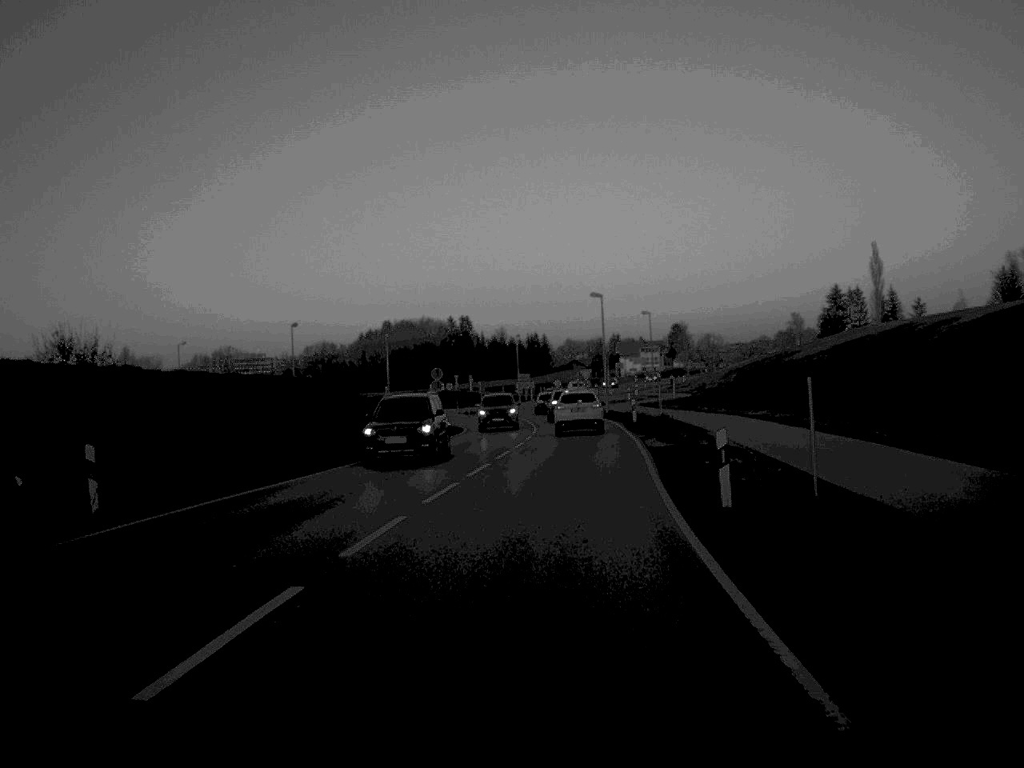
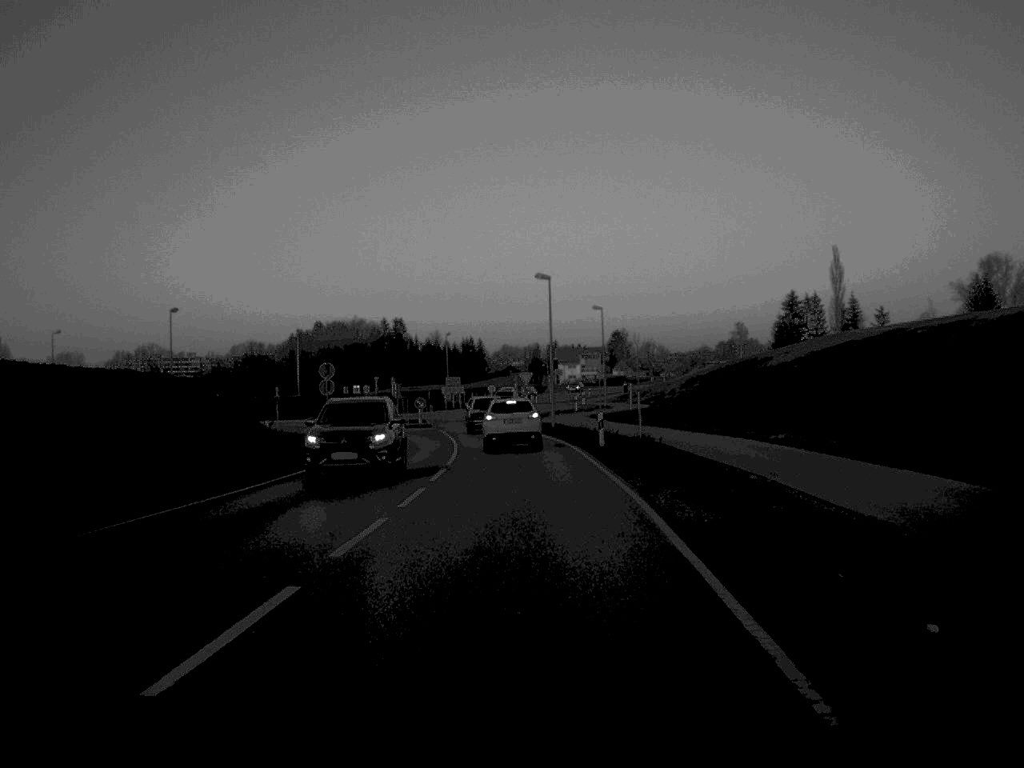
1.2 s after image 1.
(+0.5, +17.4) m; +3°
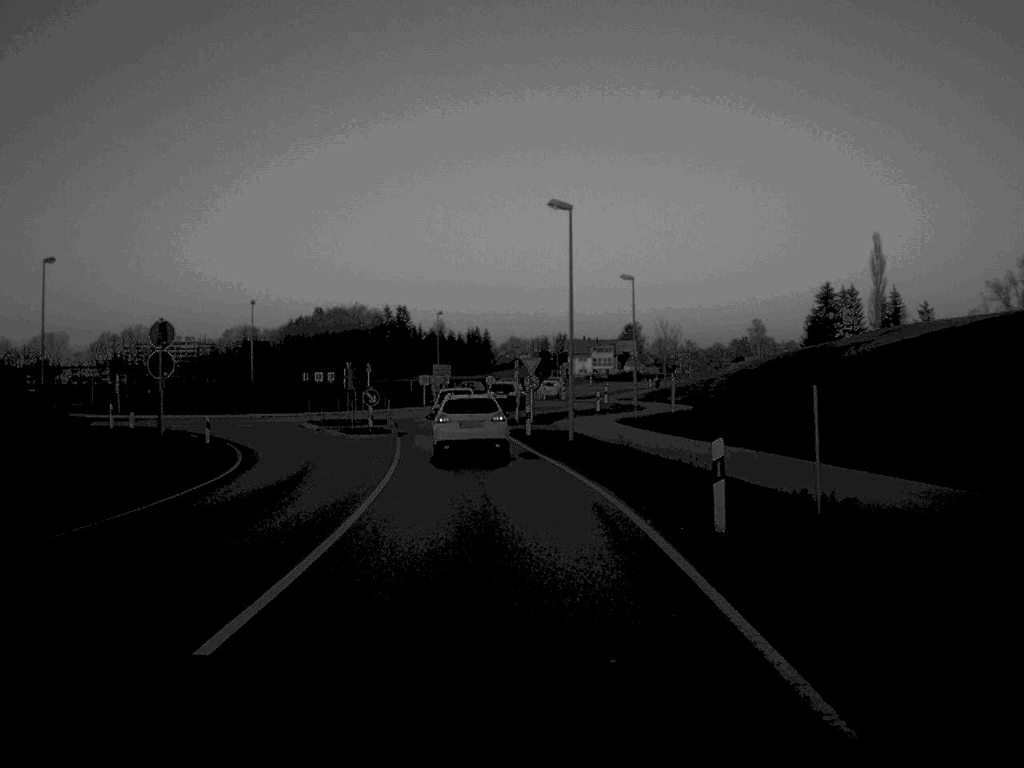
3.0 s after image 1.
(+0.1, +22.8) m; -1°
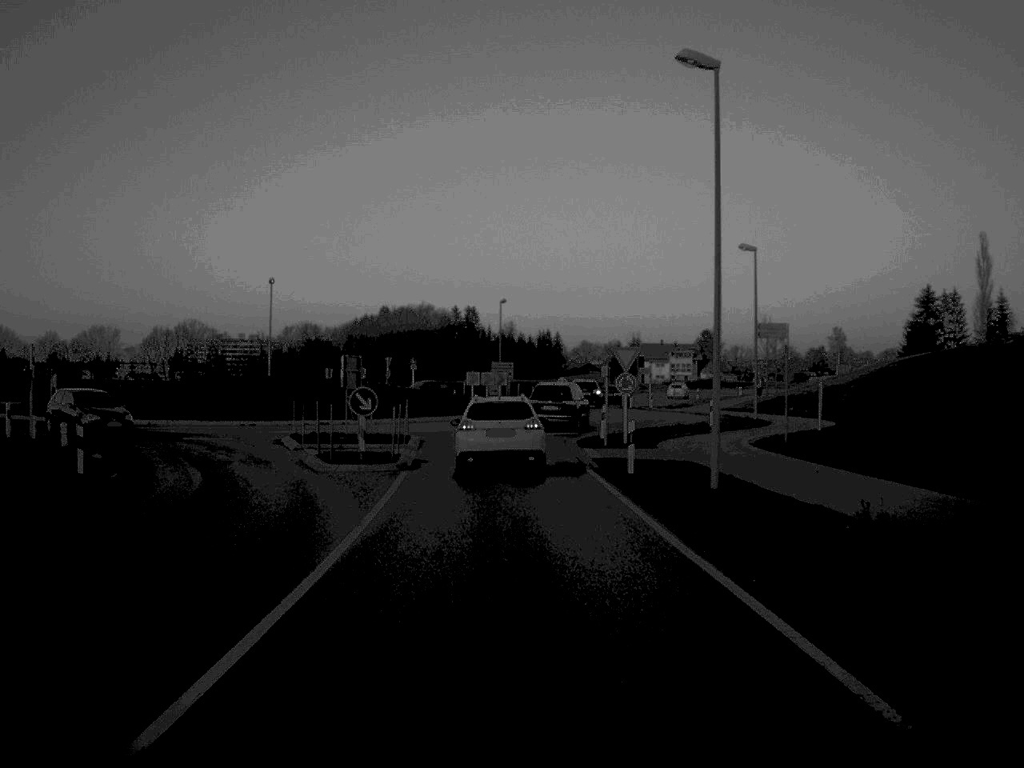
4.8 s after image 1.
(-0.5, +18.6) m; -3°
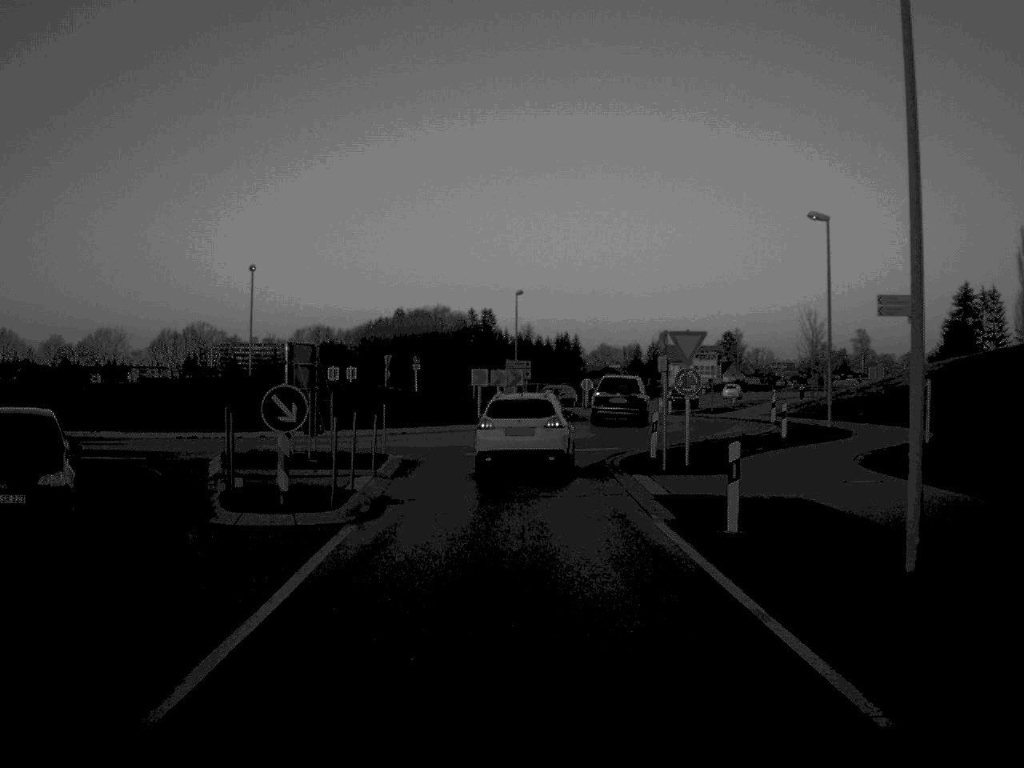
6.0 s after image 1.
(-0.1, +10.4) m; -1°
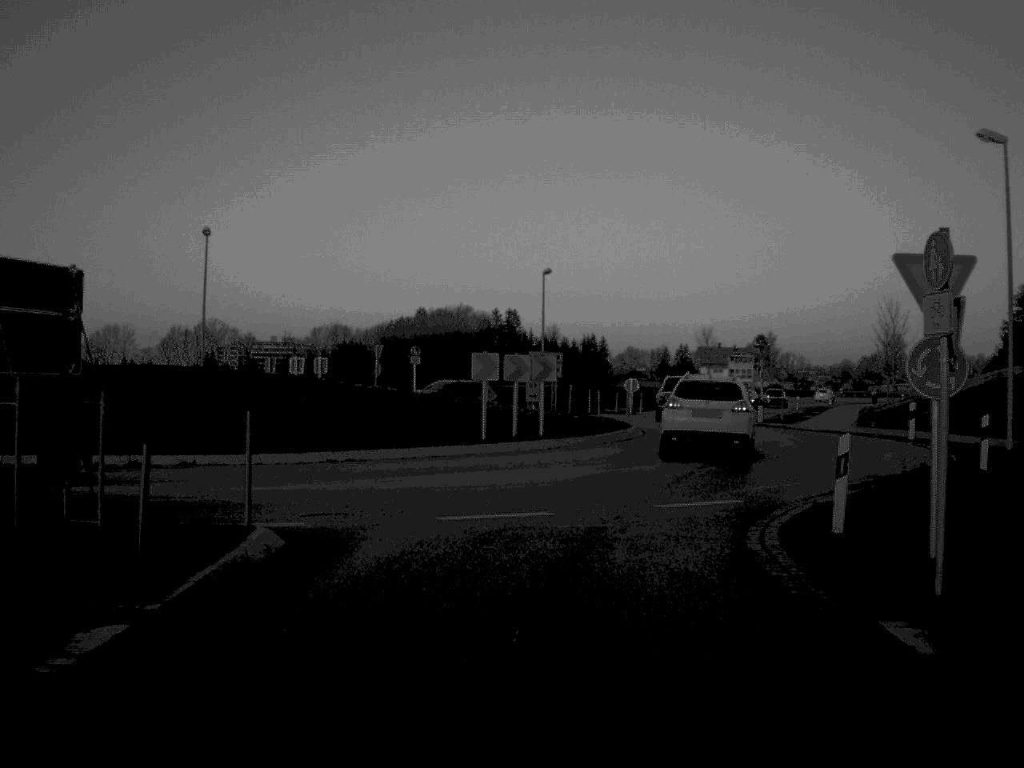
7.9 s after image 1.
(-0.2, +15.5) m; -1°
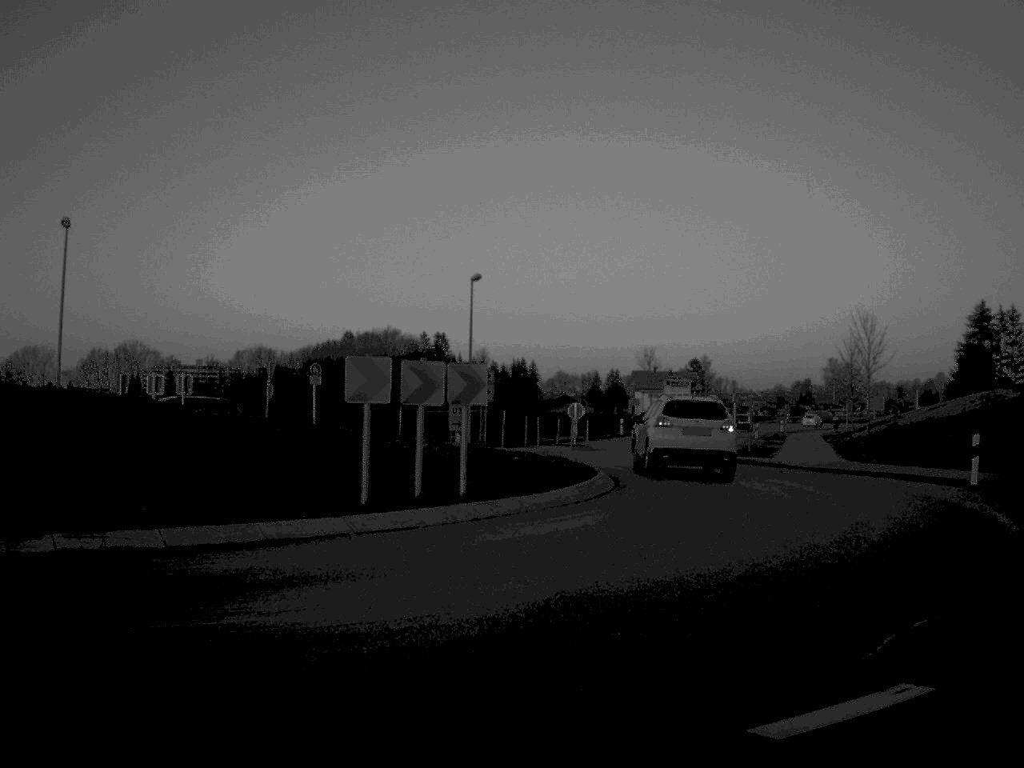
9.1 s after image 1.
(+0.1, +9.9) m; +4°
